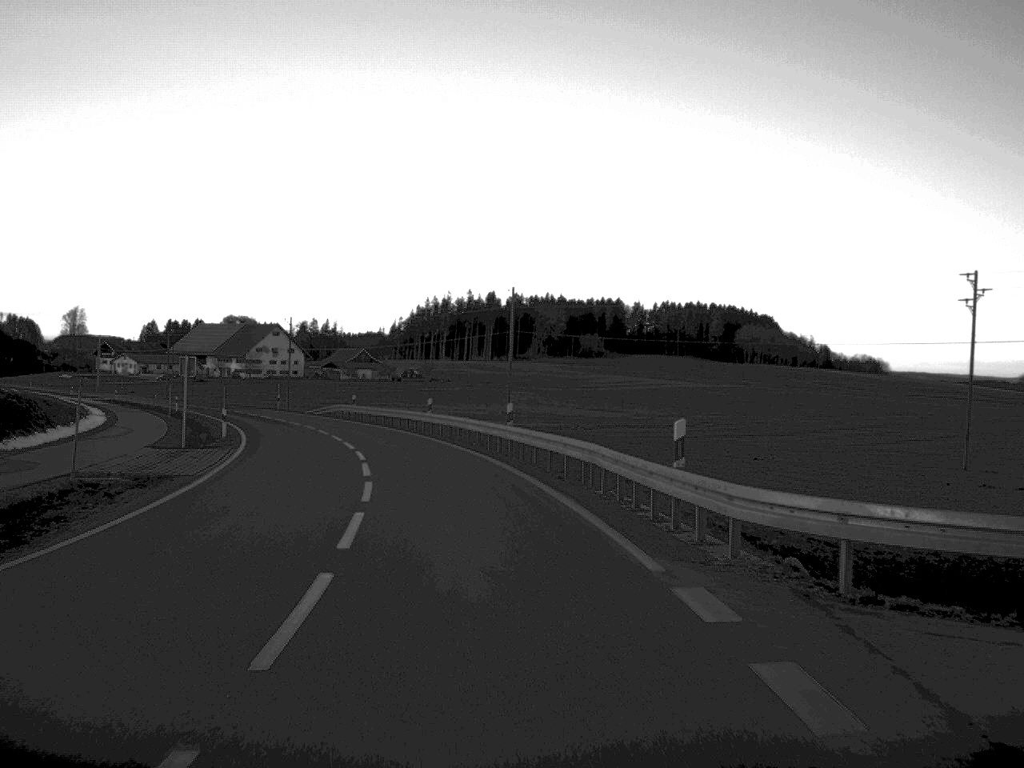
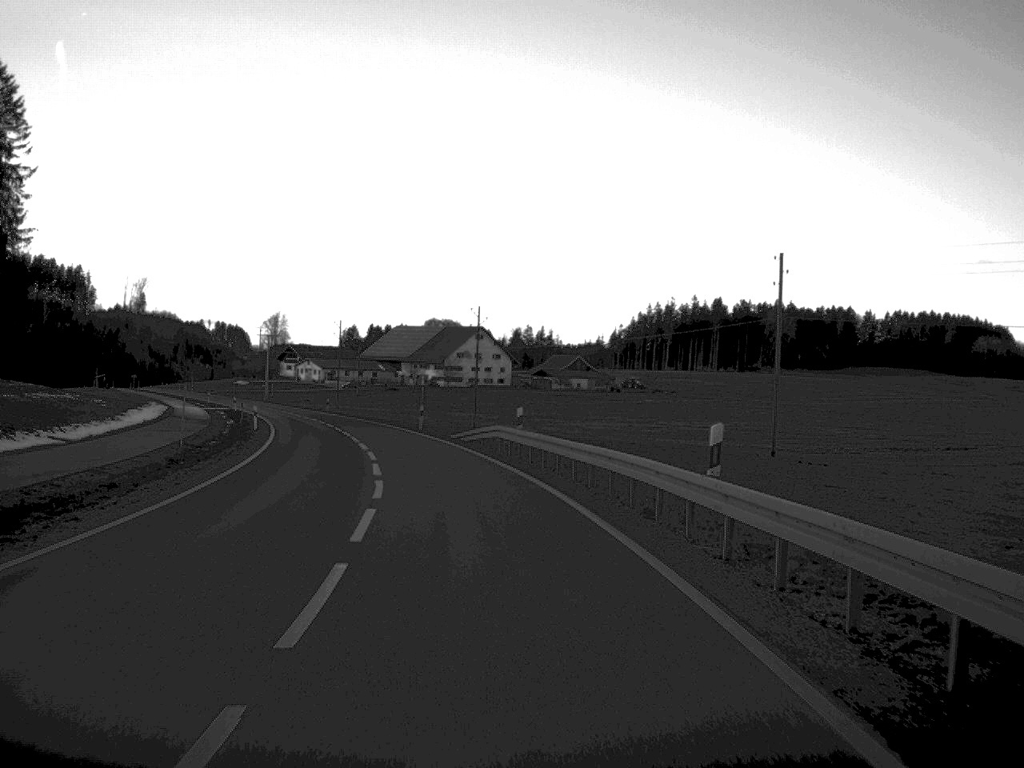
(-3.1, +34.9) m; -10°
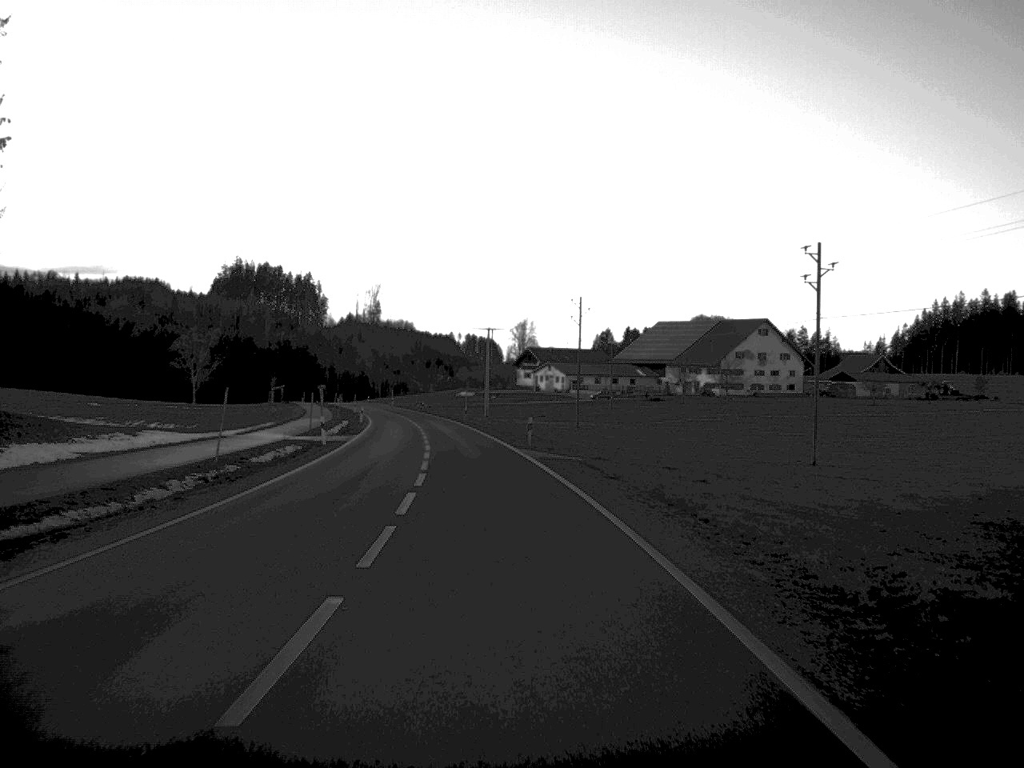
(-6.4, +55.2) m; -12°
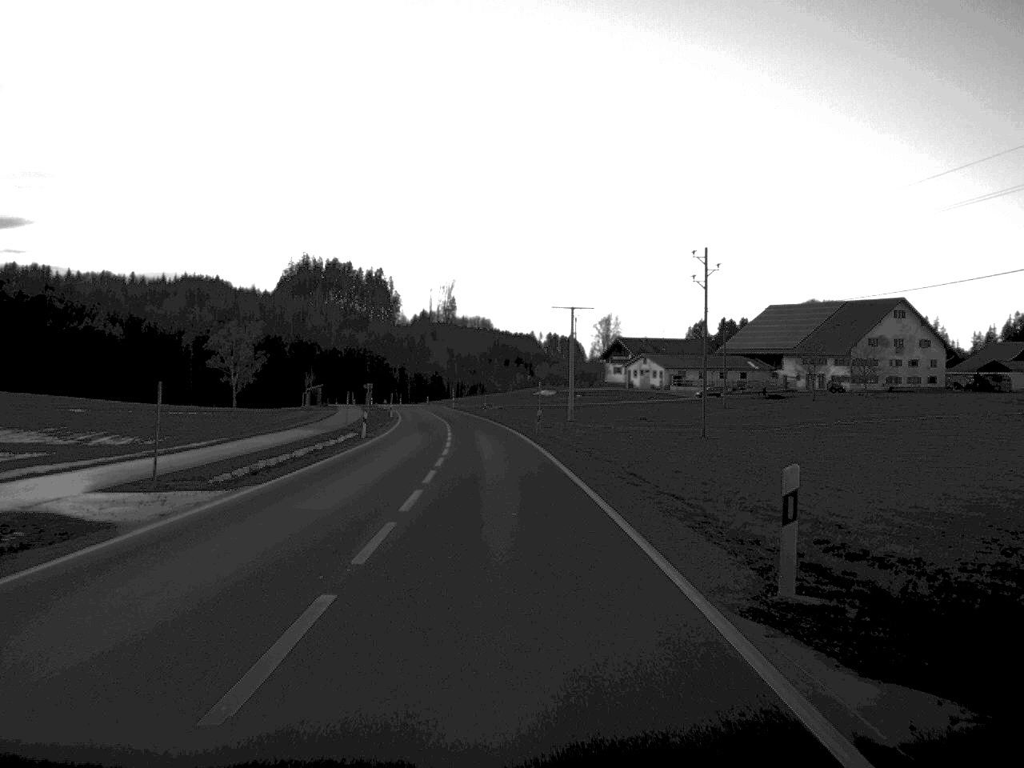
(-1.2, +35.7) m; -4°
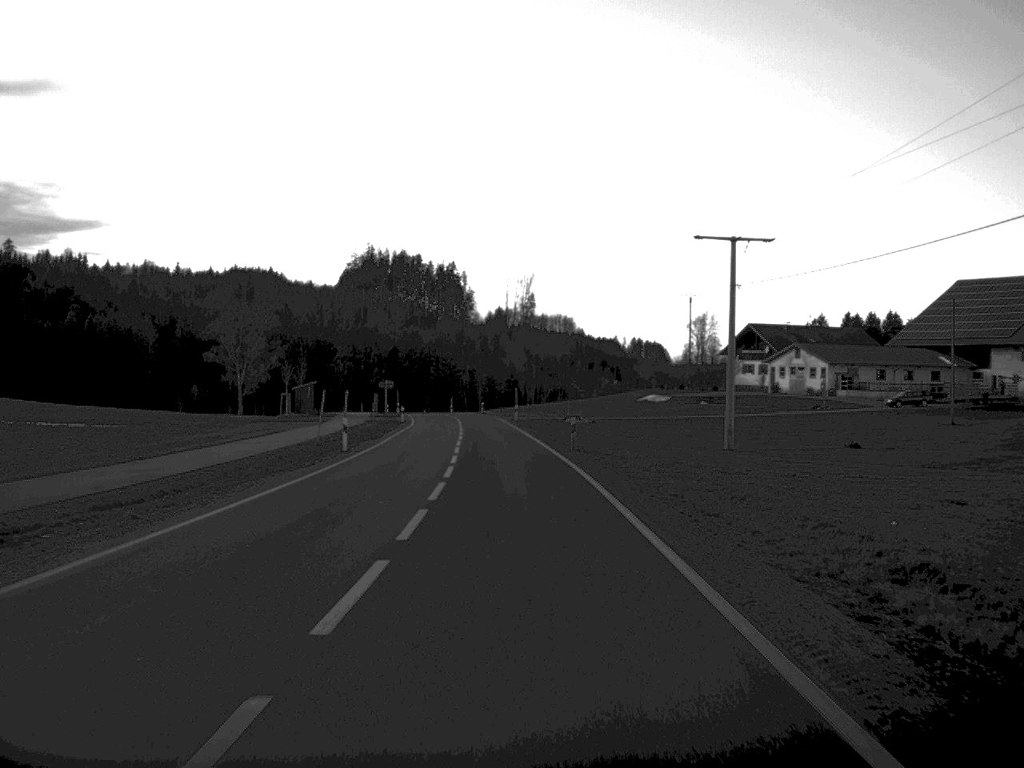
(-2.0, +57.2) m; -4°
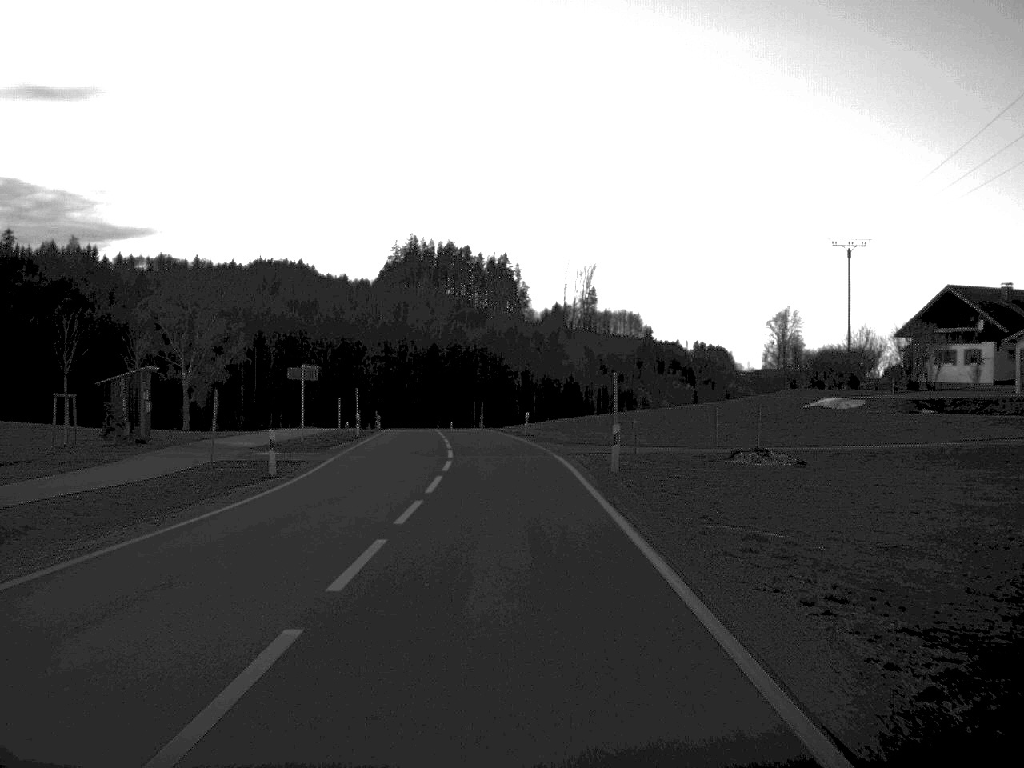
(-1.3, +57.5) m; -3°
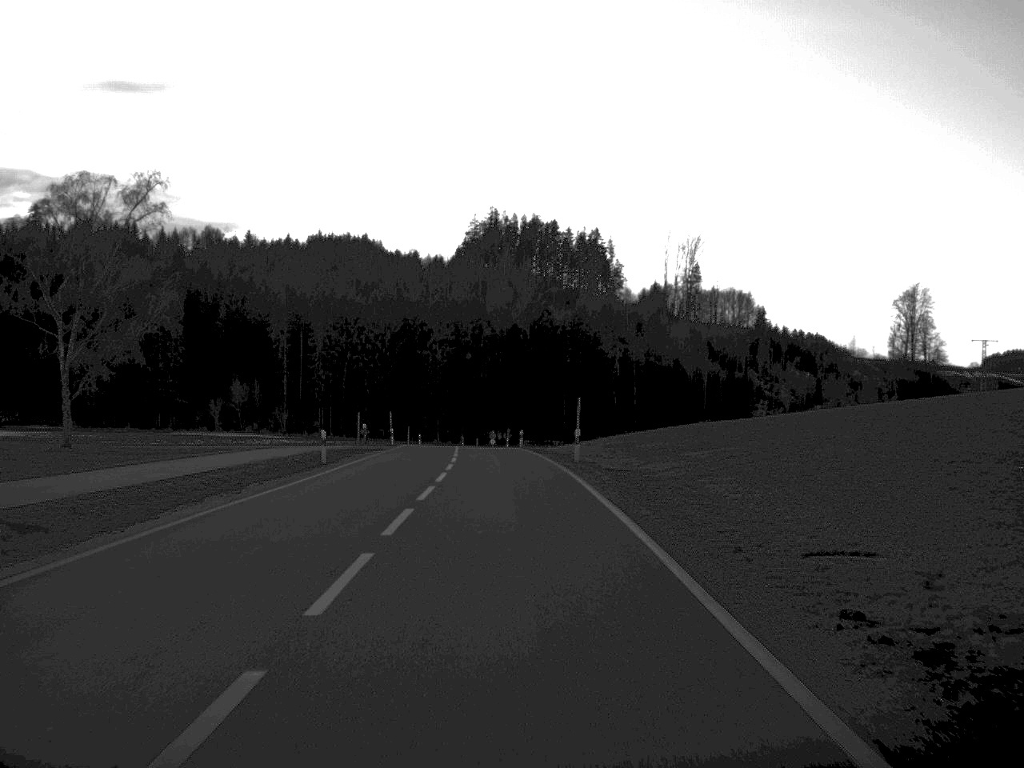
(-2.1, +56.0) m; -4°
